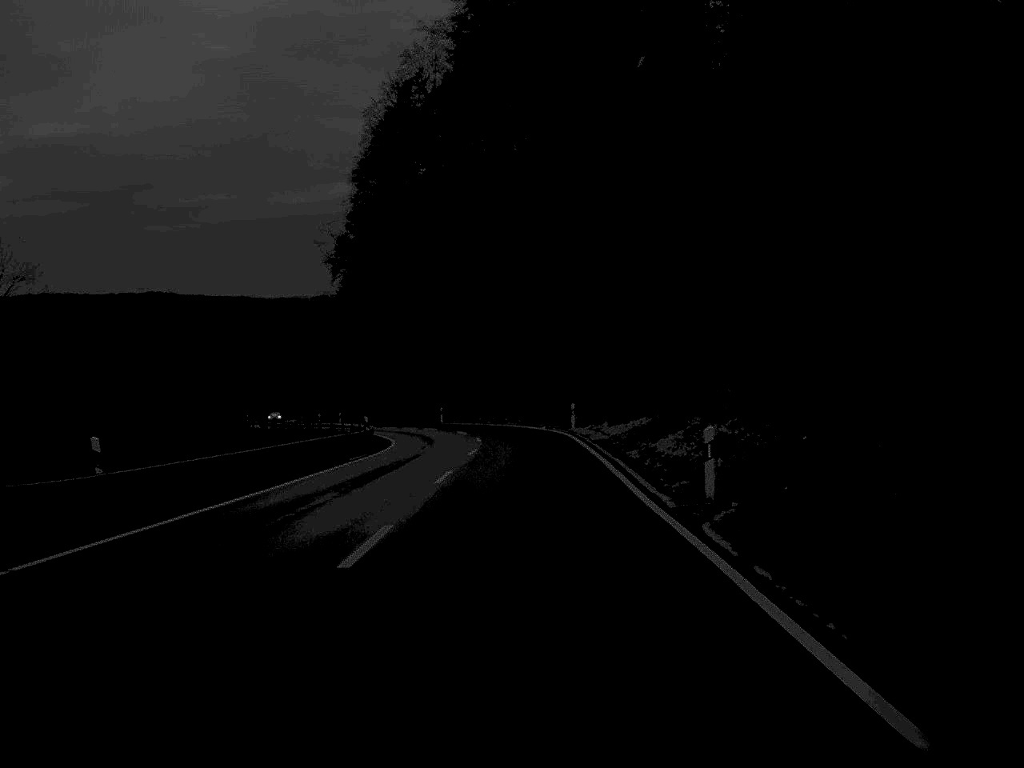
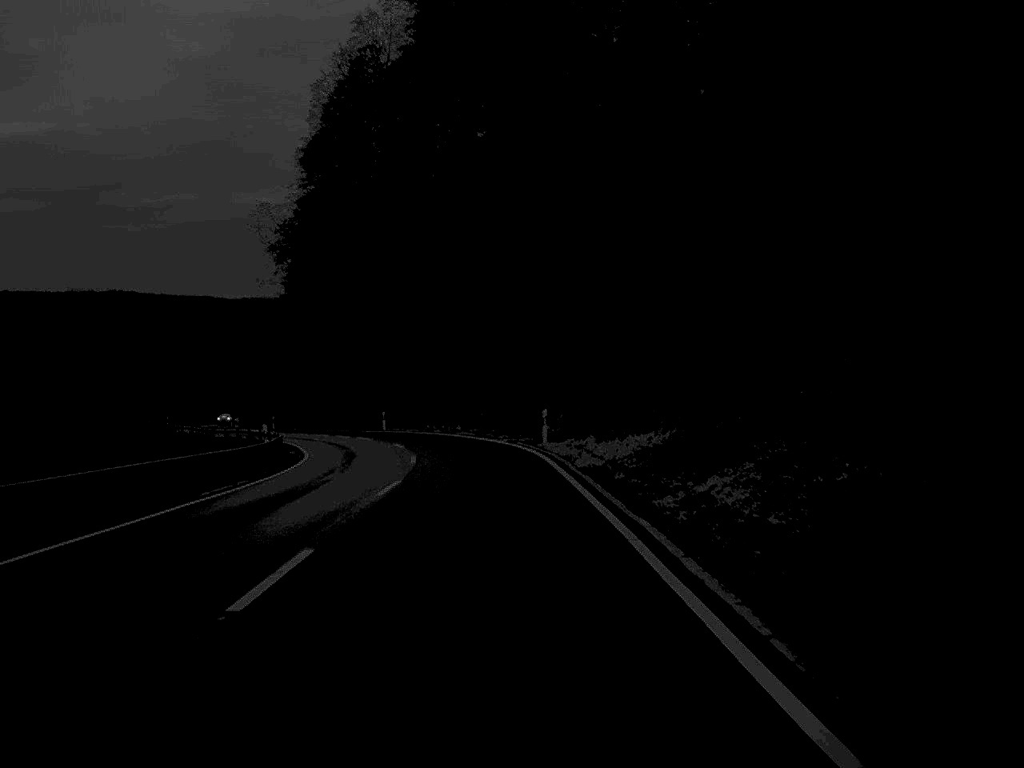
(+0.2, +14.2) m; +1°
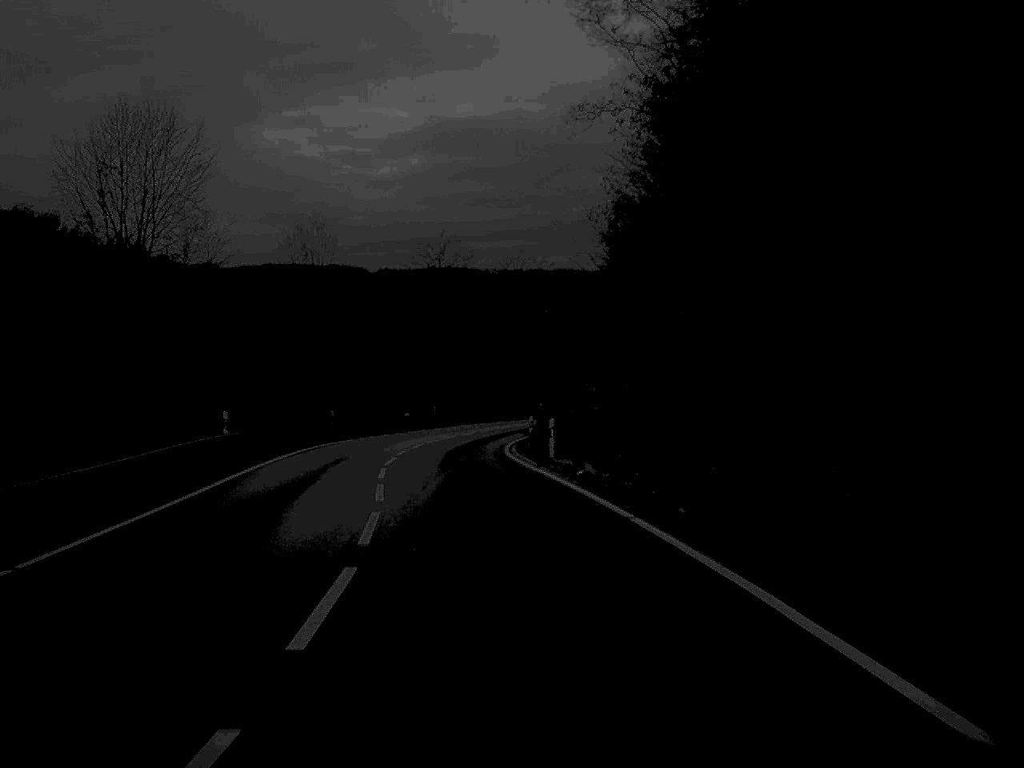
(-9.0, +66.4) m; -21°
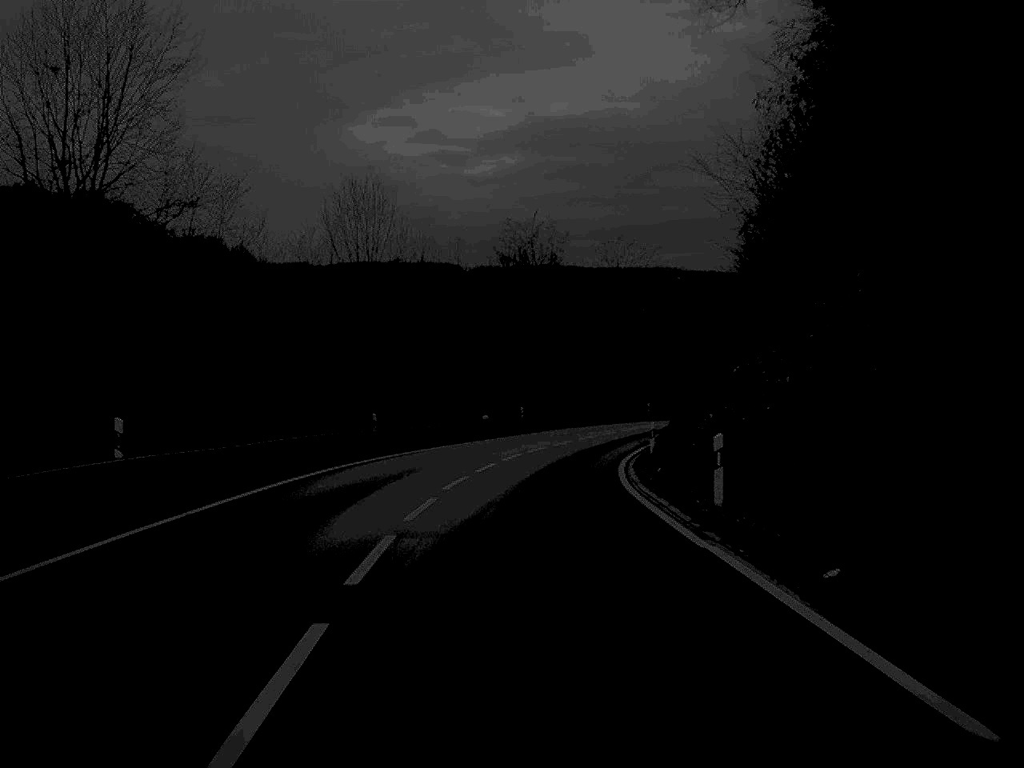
(-0.6, +15.2) m; -4°
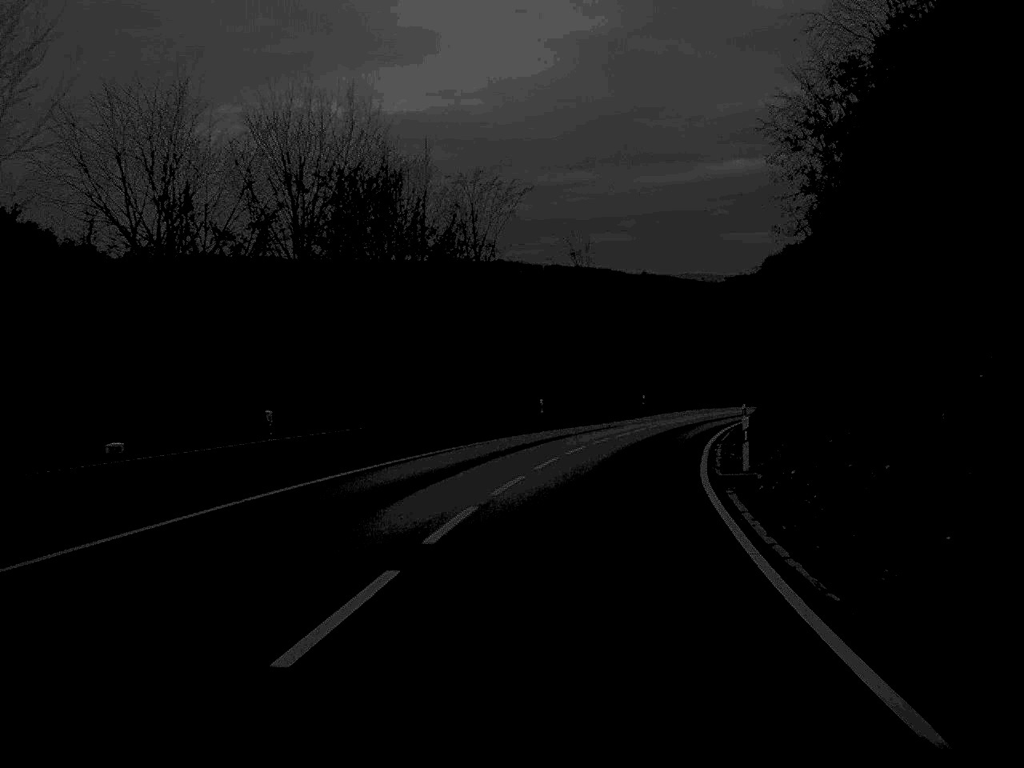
(+1.8, +39.2) m; +8°
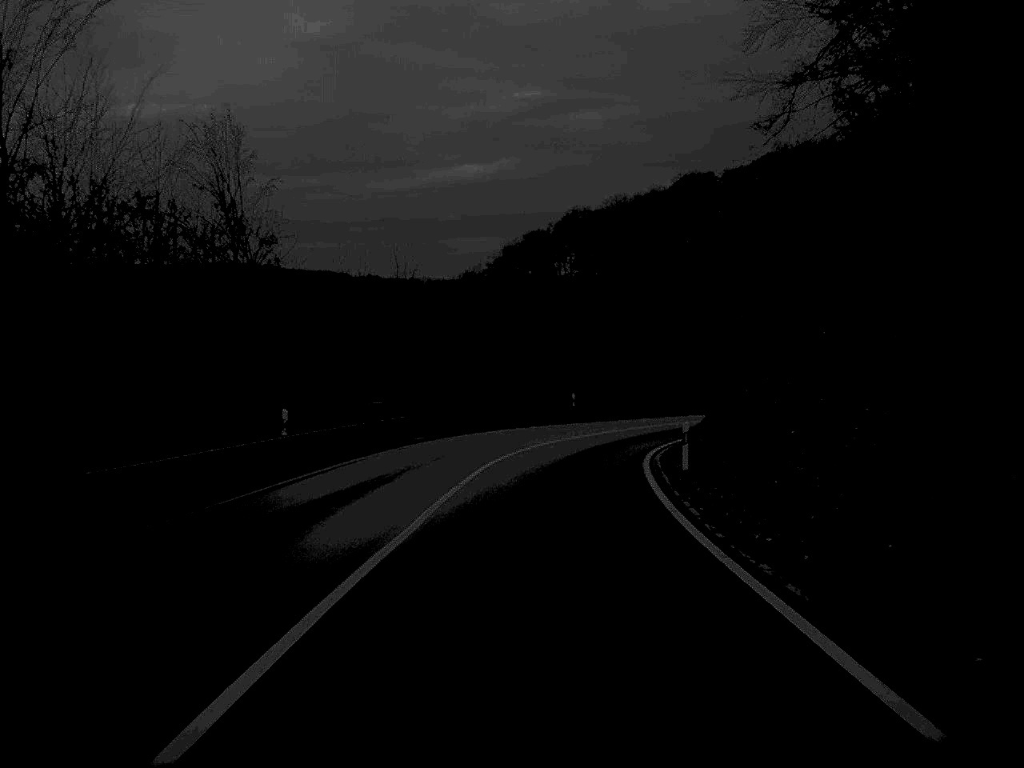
(+6.7, +54.7) m; +12°
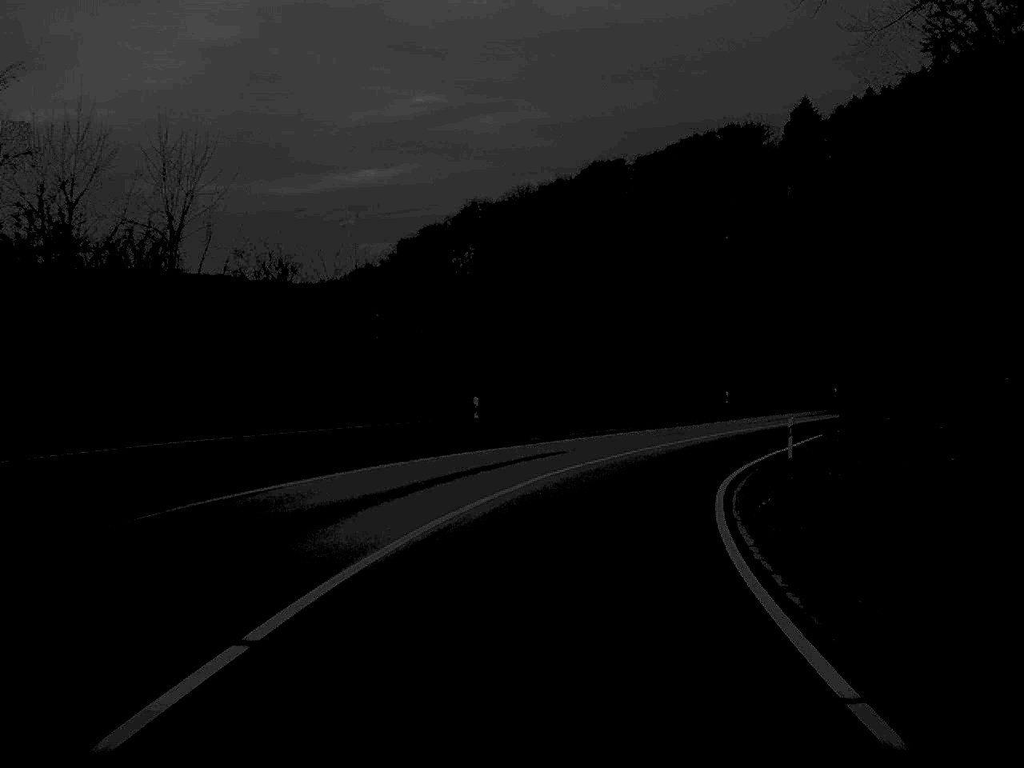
(+0.9, +25.7) m; +5°
